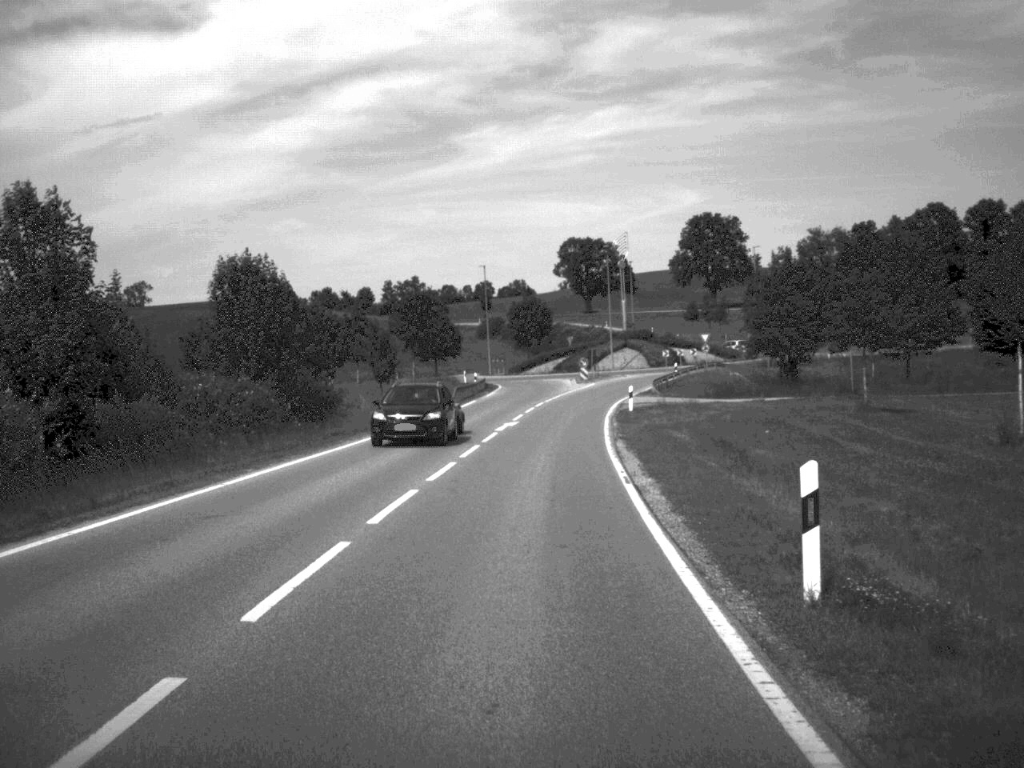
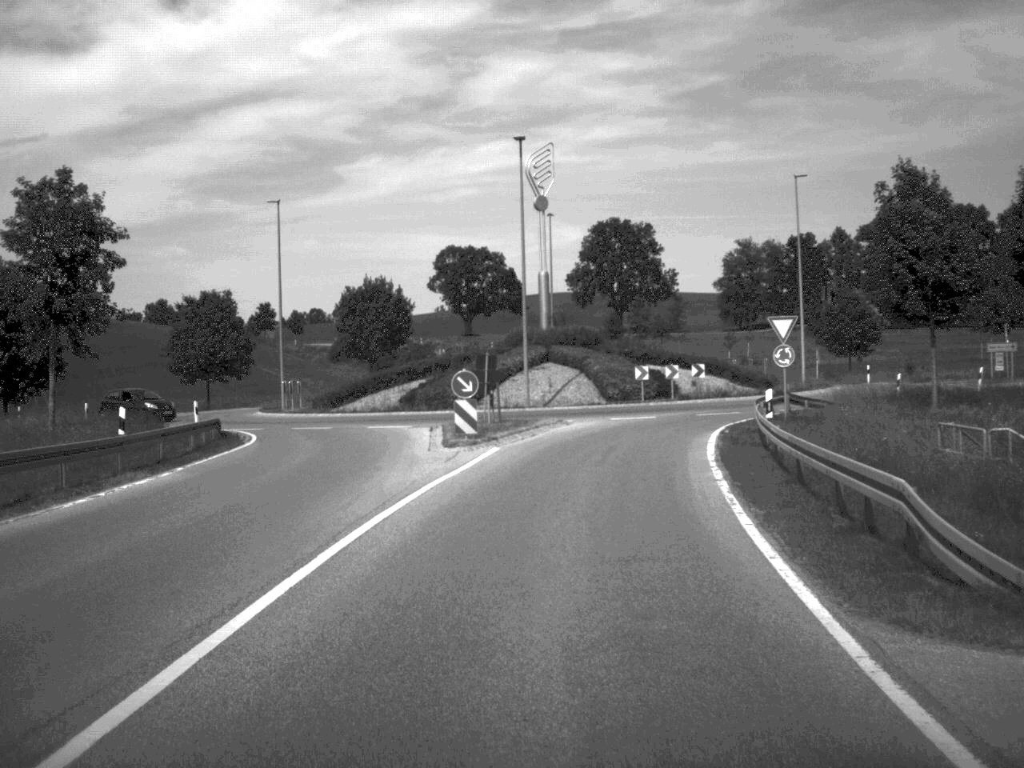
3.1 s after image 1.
(+2.3, +55.7) m; +5°
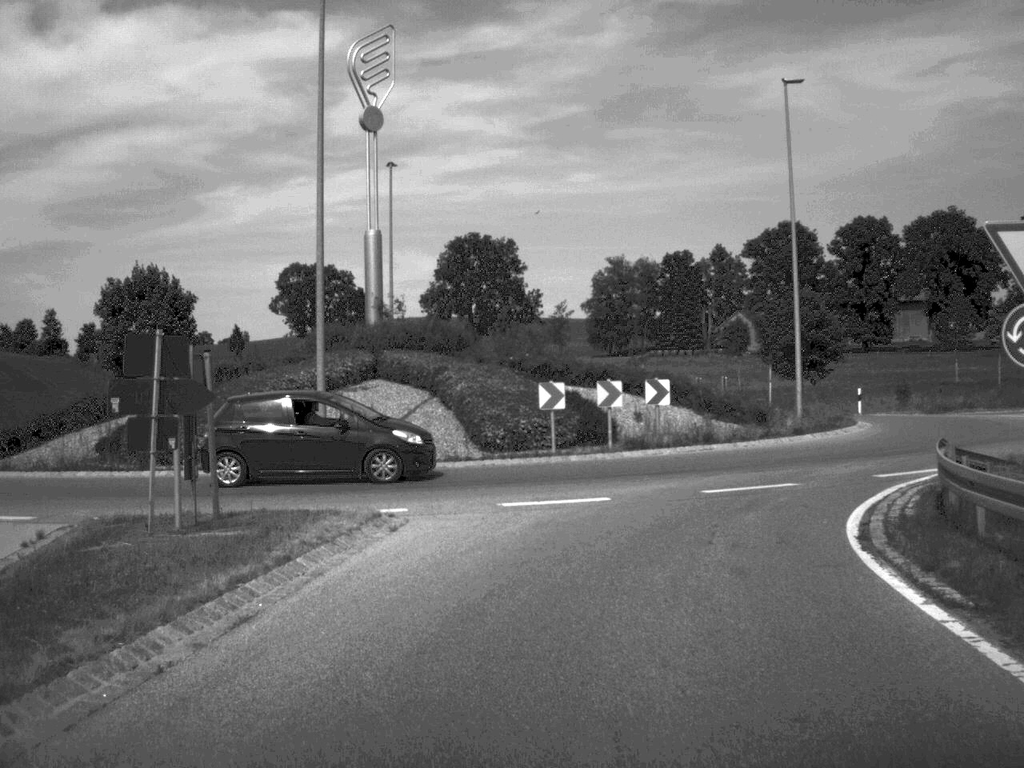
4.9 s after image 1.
(+1.0, +23.6) m; +7°
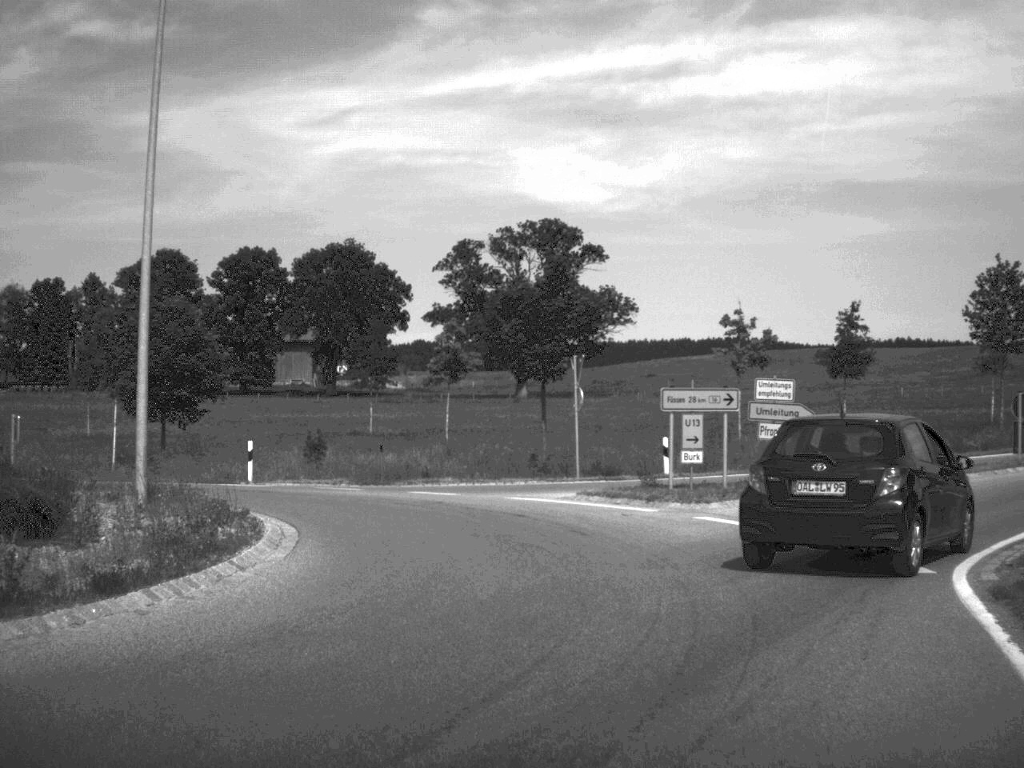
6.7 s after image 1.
(+3.8, +18.0) m; +28°
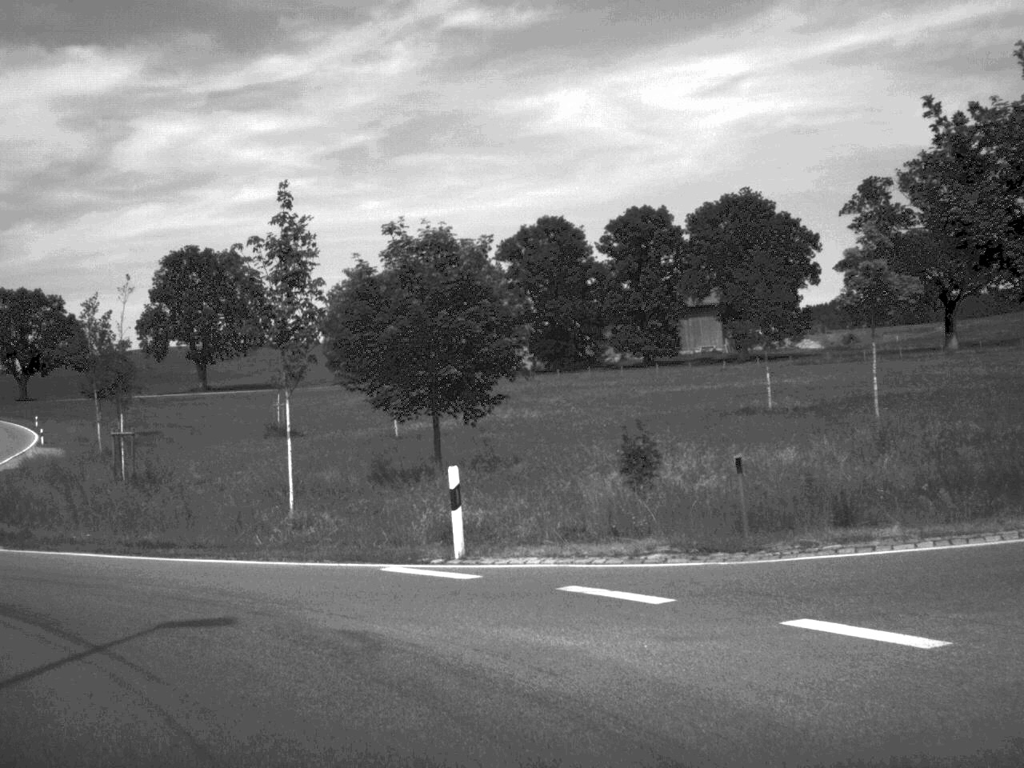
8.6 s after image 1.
(-1.1, +16.8) m; -21°
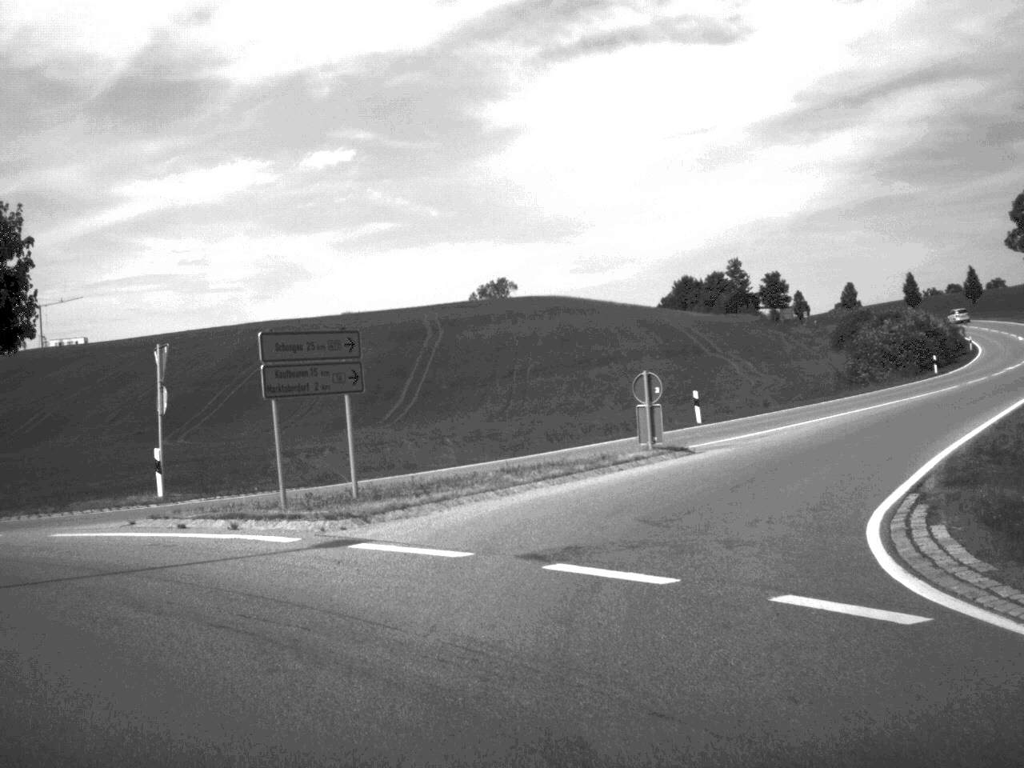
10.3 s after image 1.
(-5.2, +12.2) m; -47°
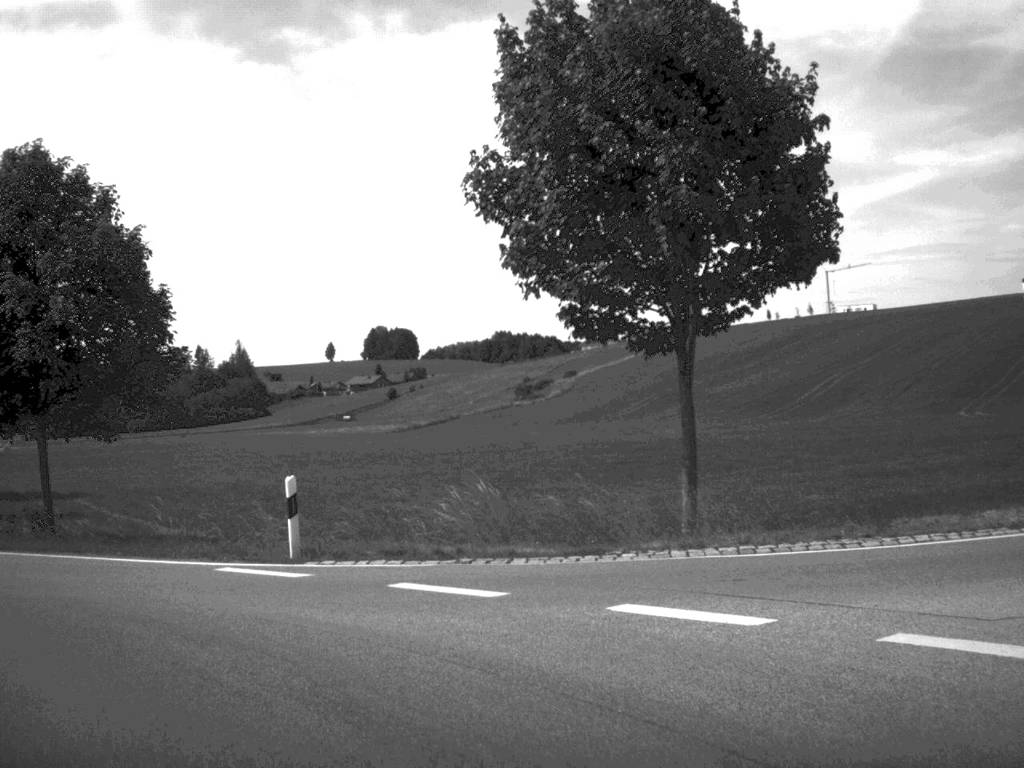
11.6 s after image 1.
(-2.7, +8.8) m; -35°
